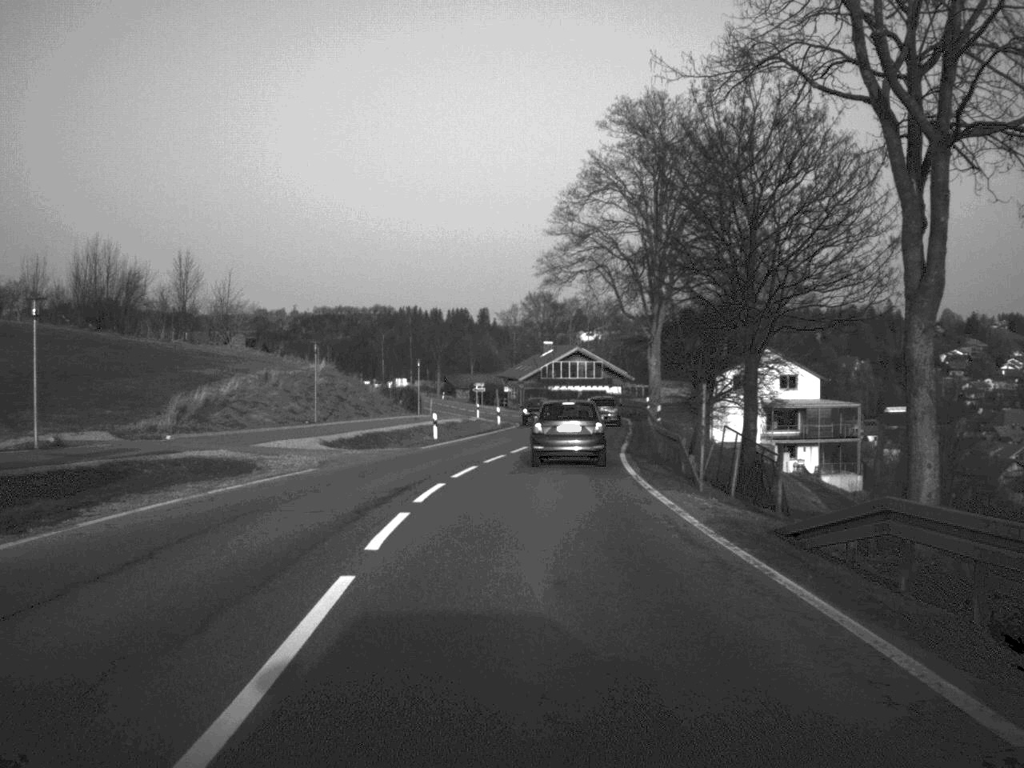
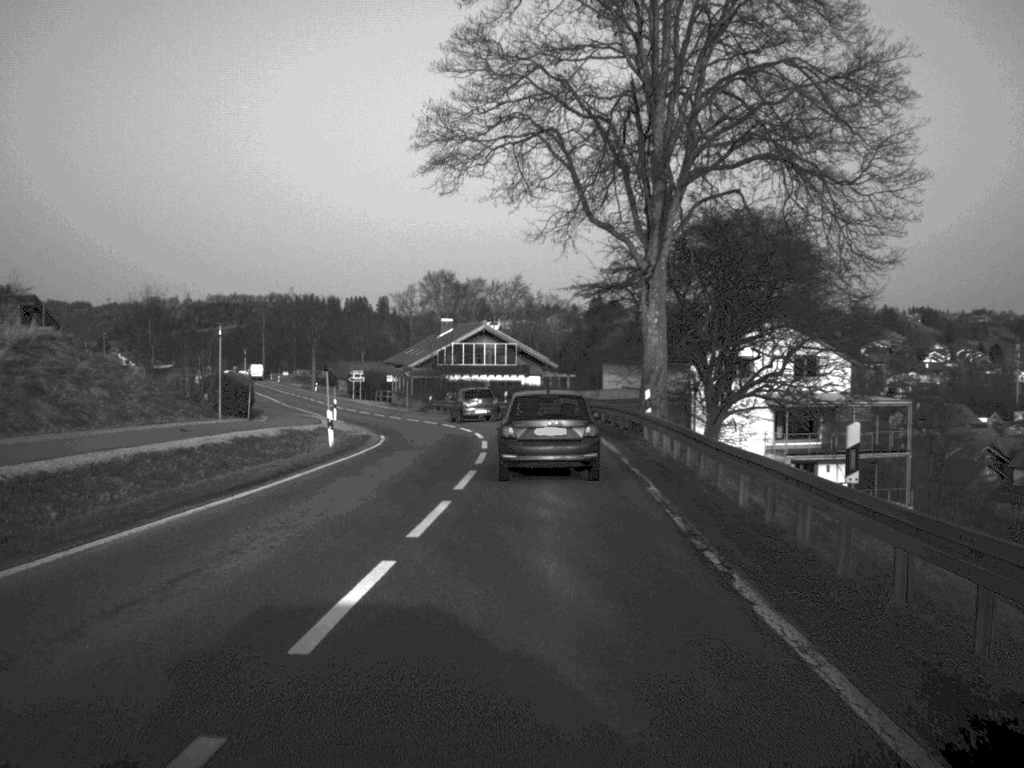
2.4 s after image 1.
(+1.0, +34.5) m; +5°
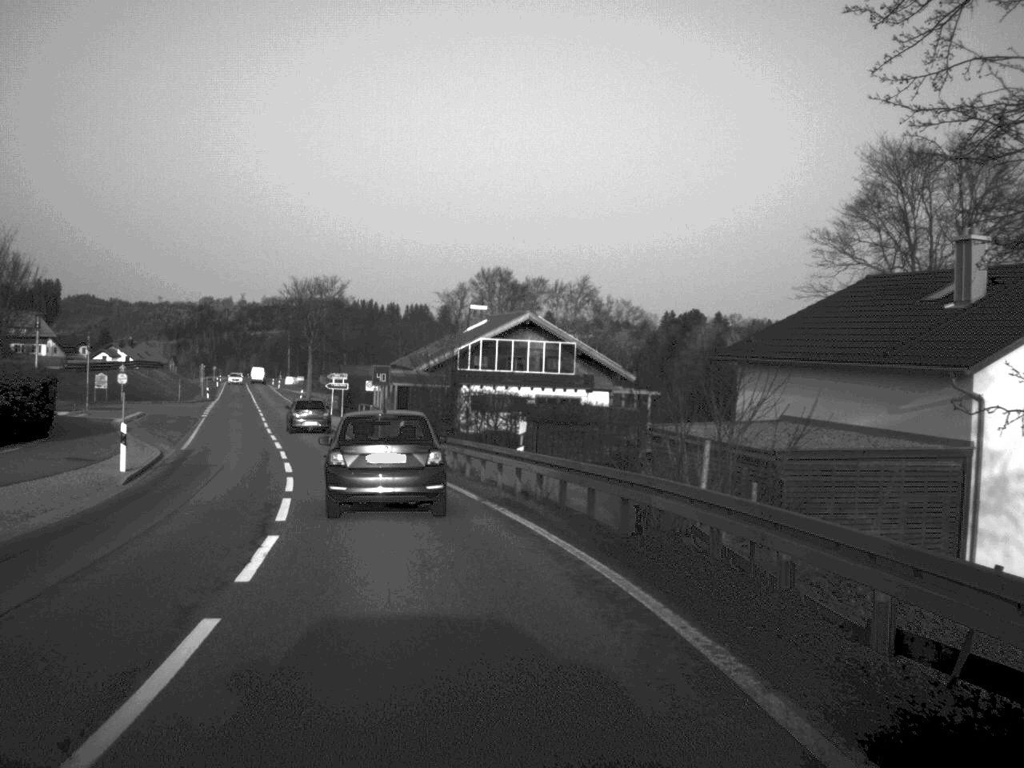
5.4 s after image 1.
(+0.4, +37.9) m; -3°
